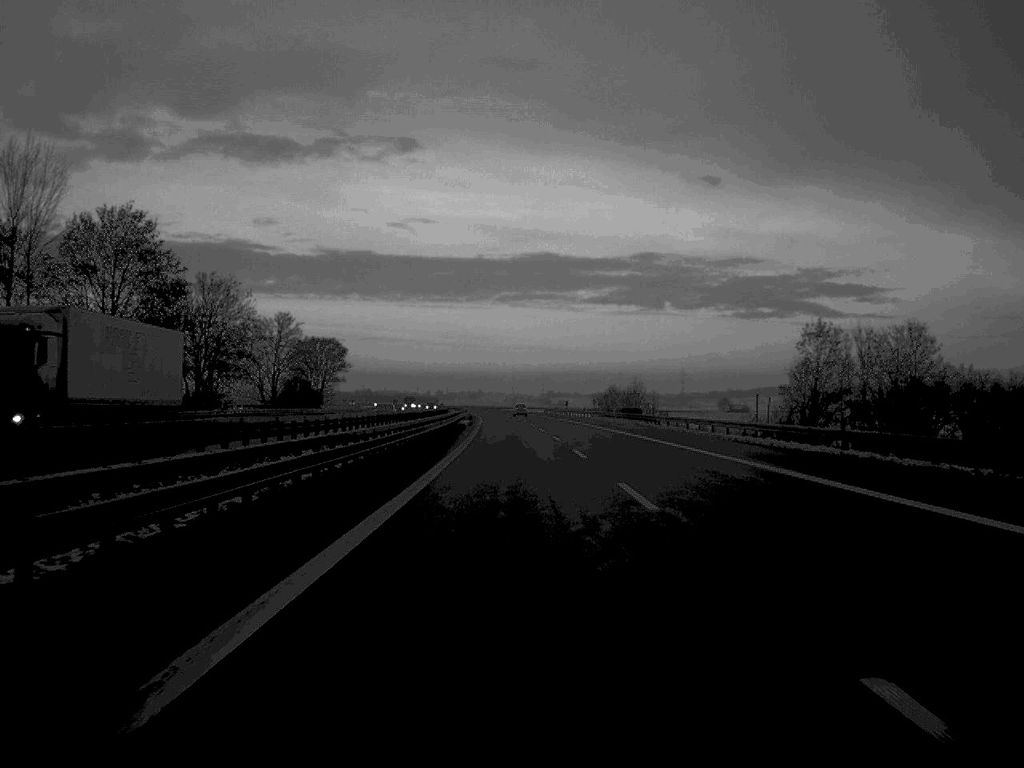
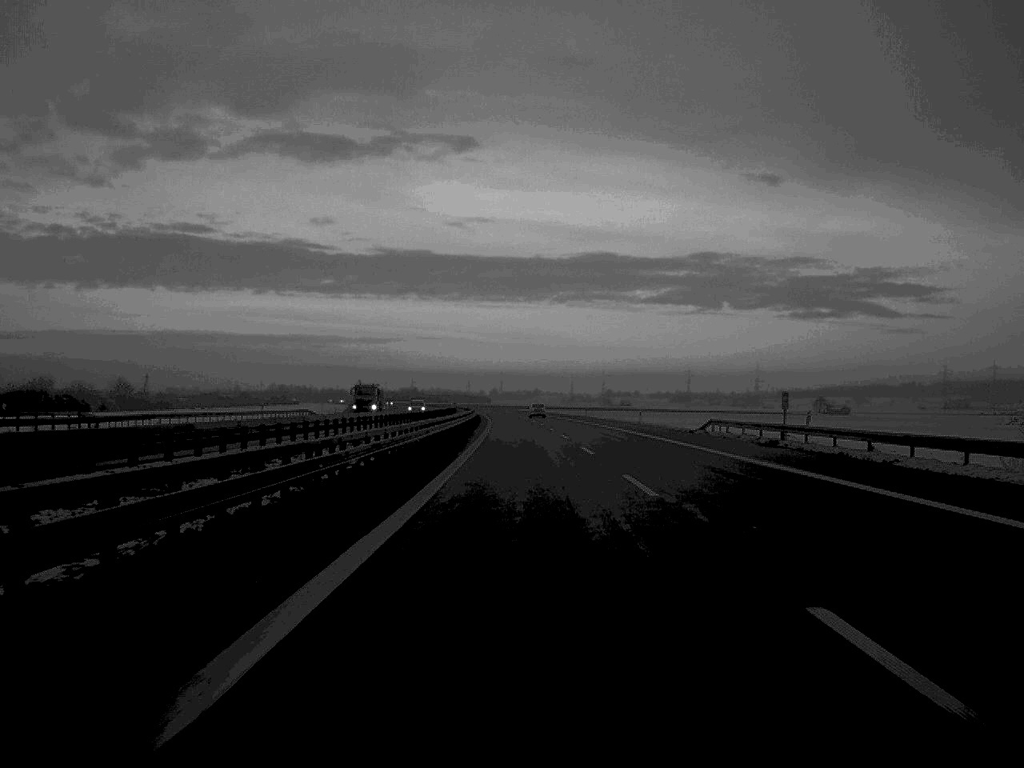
(-3.2, +140.1) m; -3°
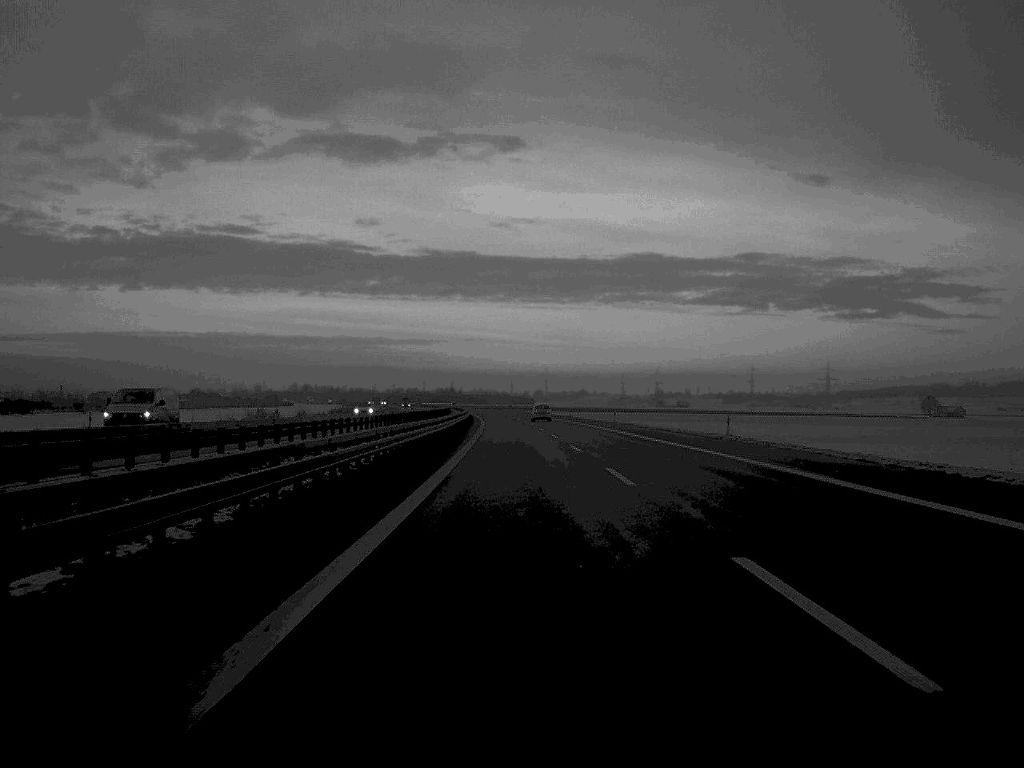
(-2.4, +139.7) m; -2°
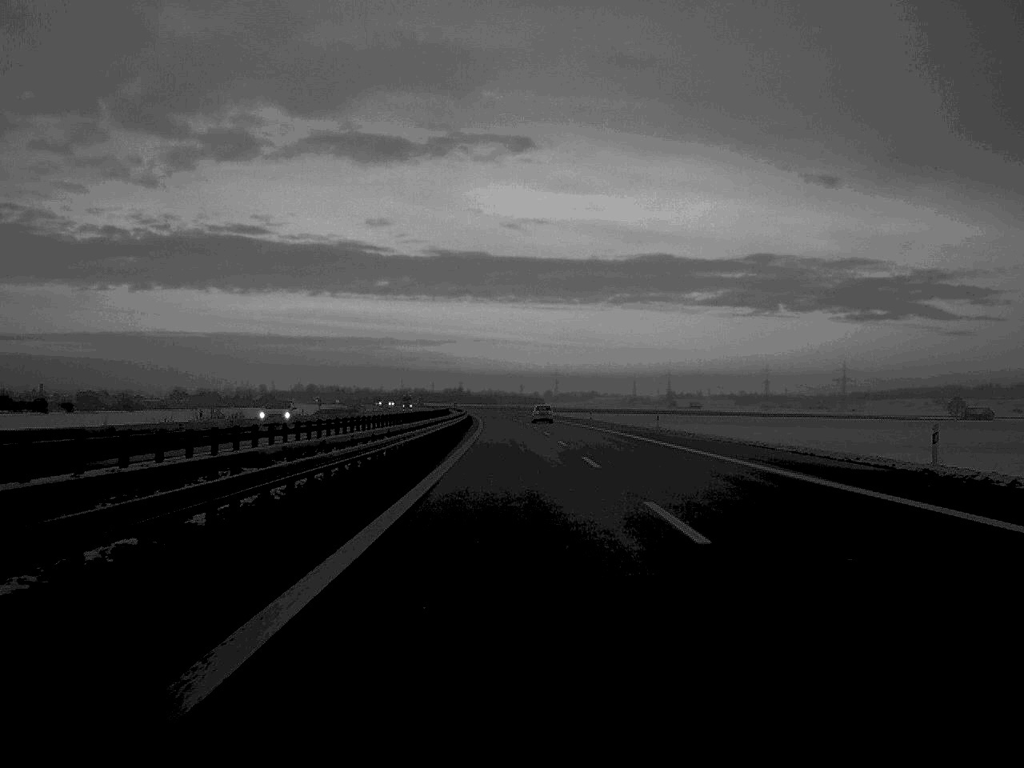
(-0.1, +28.0) m; 0°
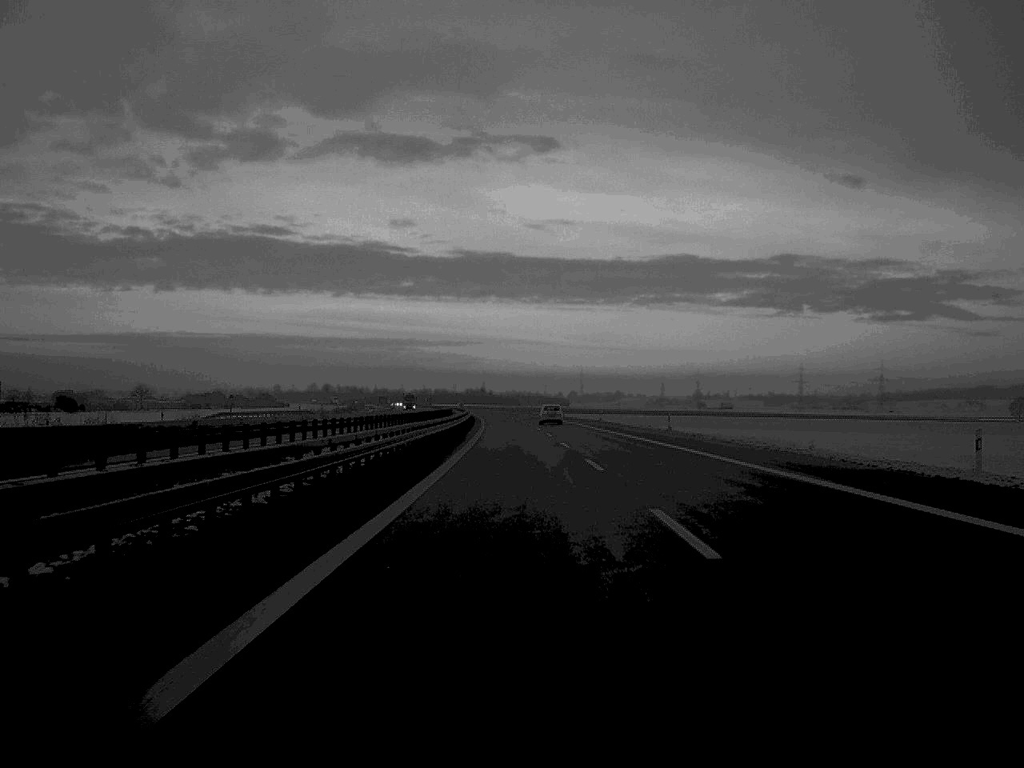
(-0.5, +54.8) m; -1°
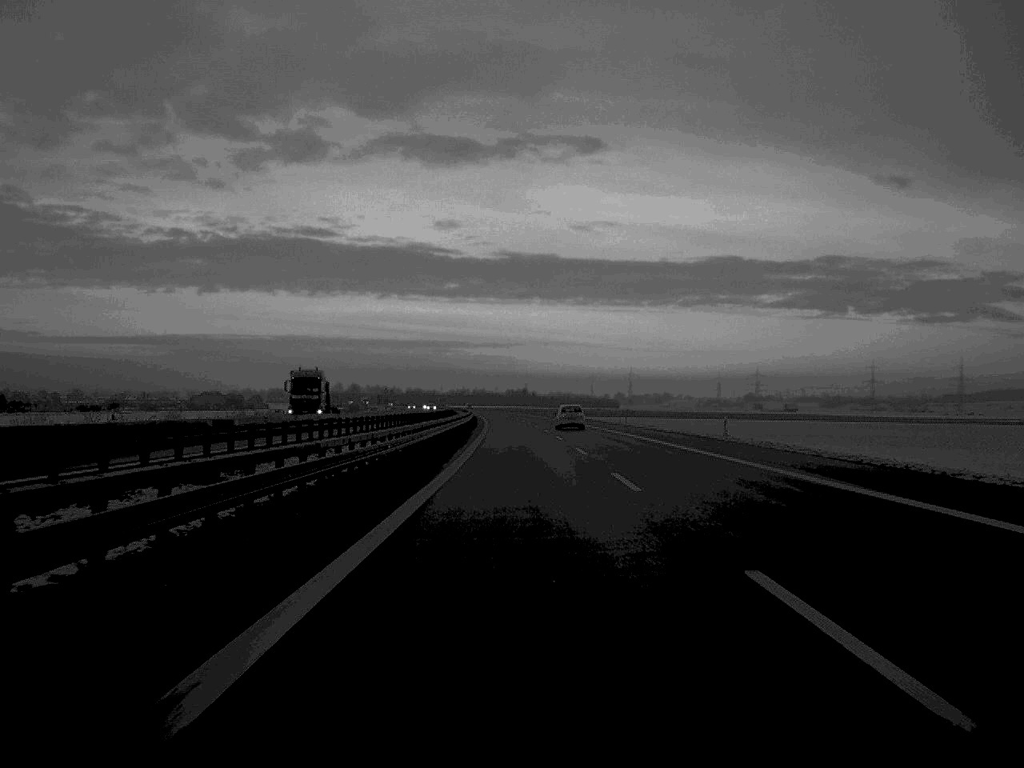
(-2.1, +114.4) m; -2°
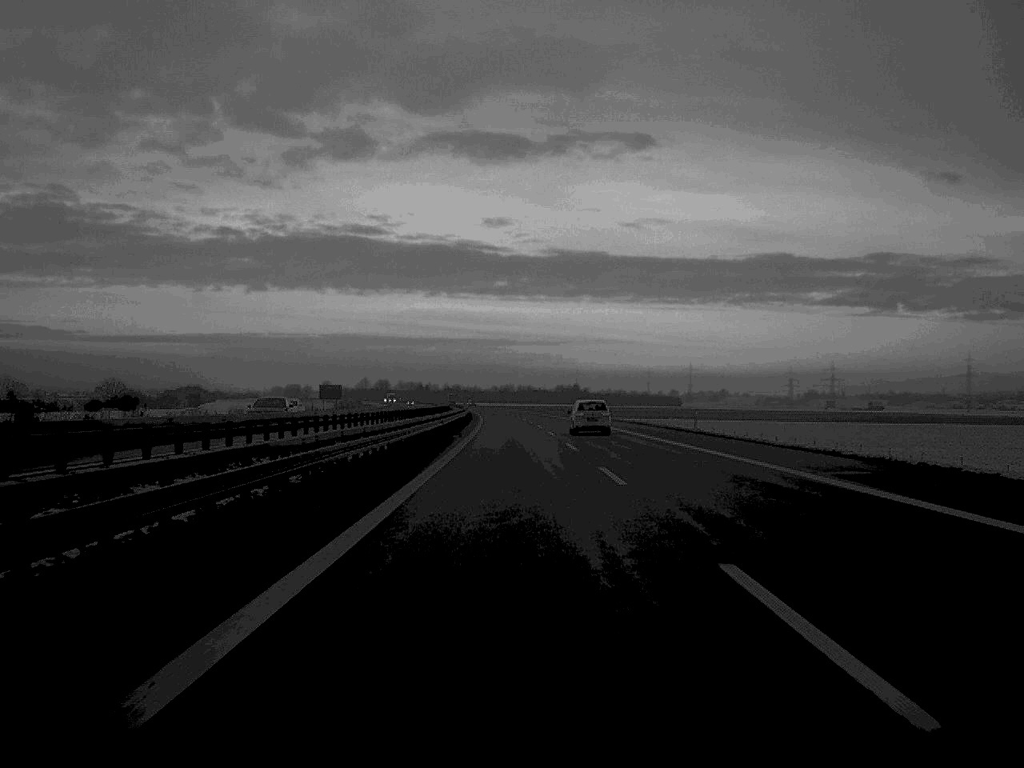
(-2.6, +142.7) m; -2°
